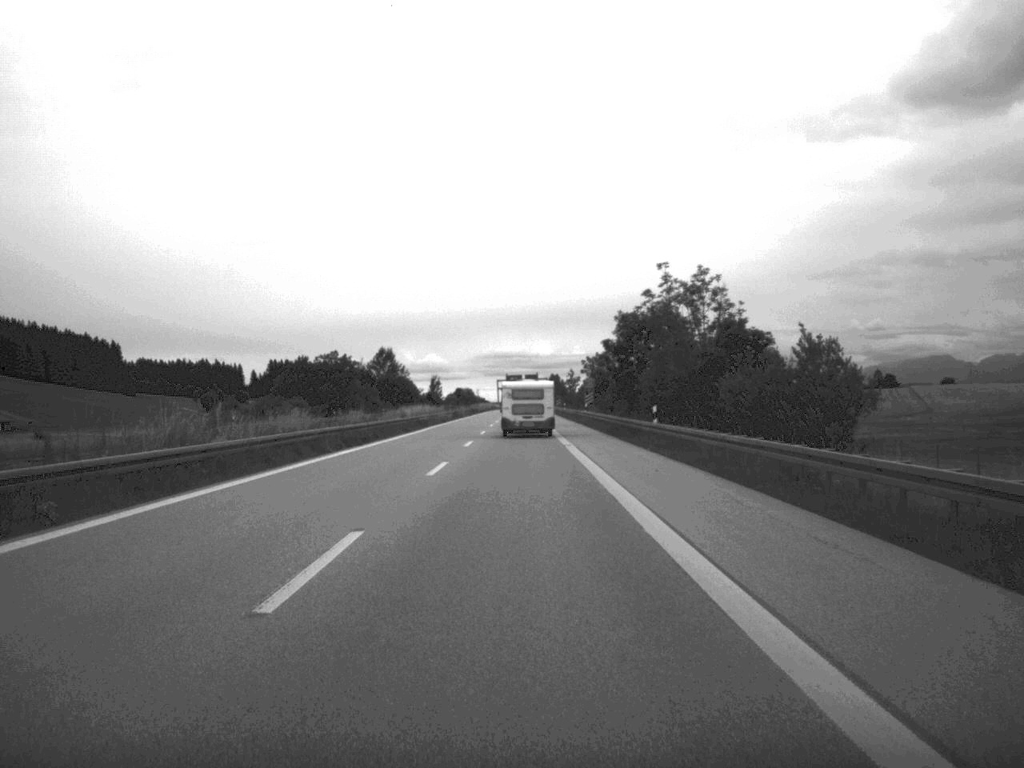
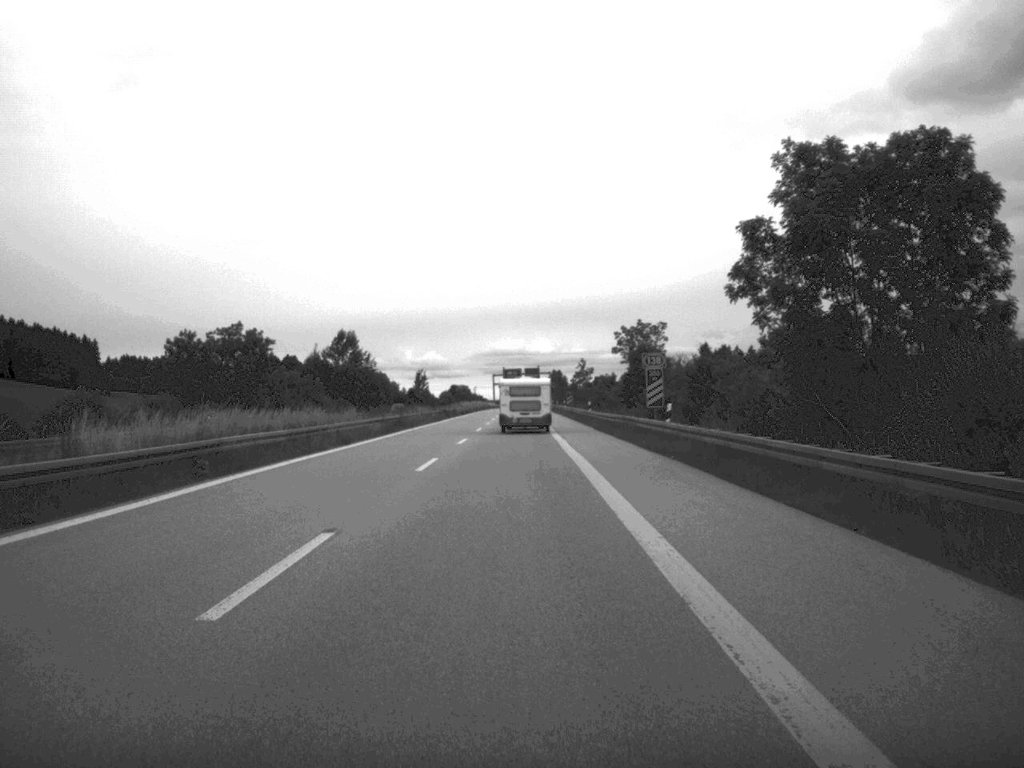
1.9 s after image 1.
(0.0, +53.2) m; 0°
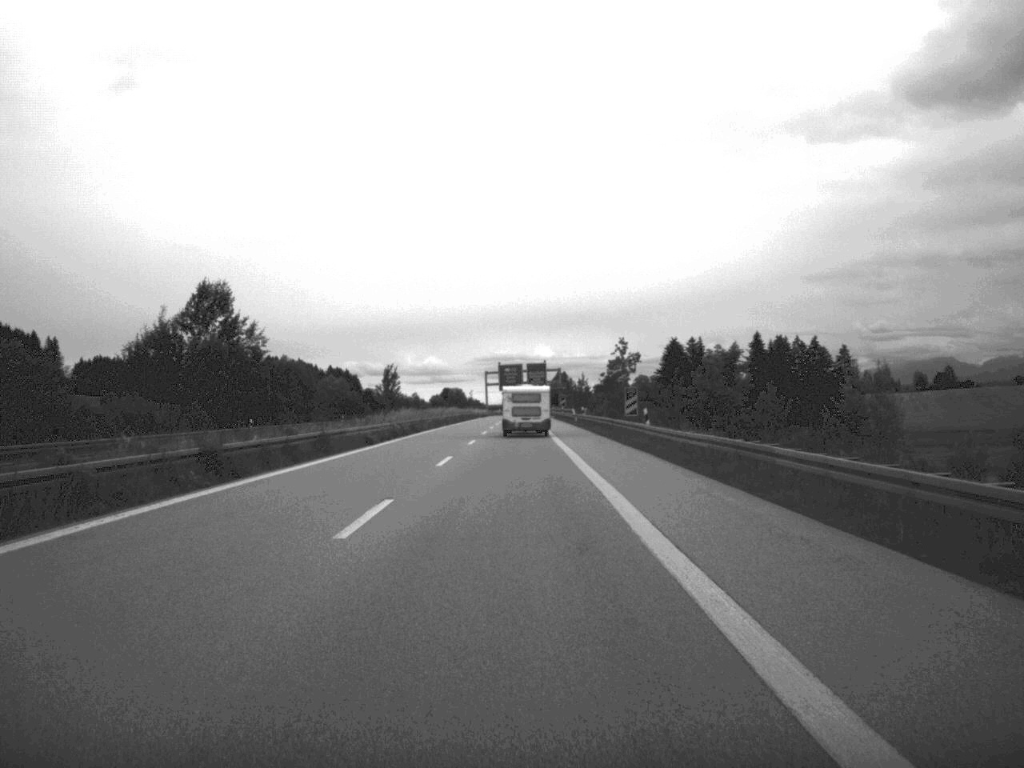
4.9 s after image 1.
(-0.5, +82.8) m; 0°
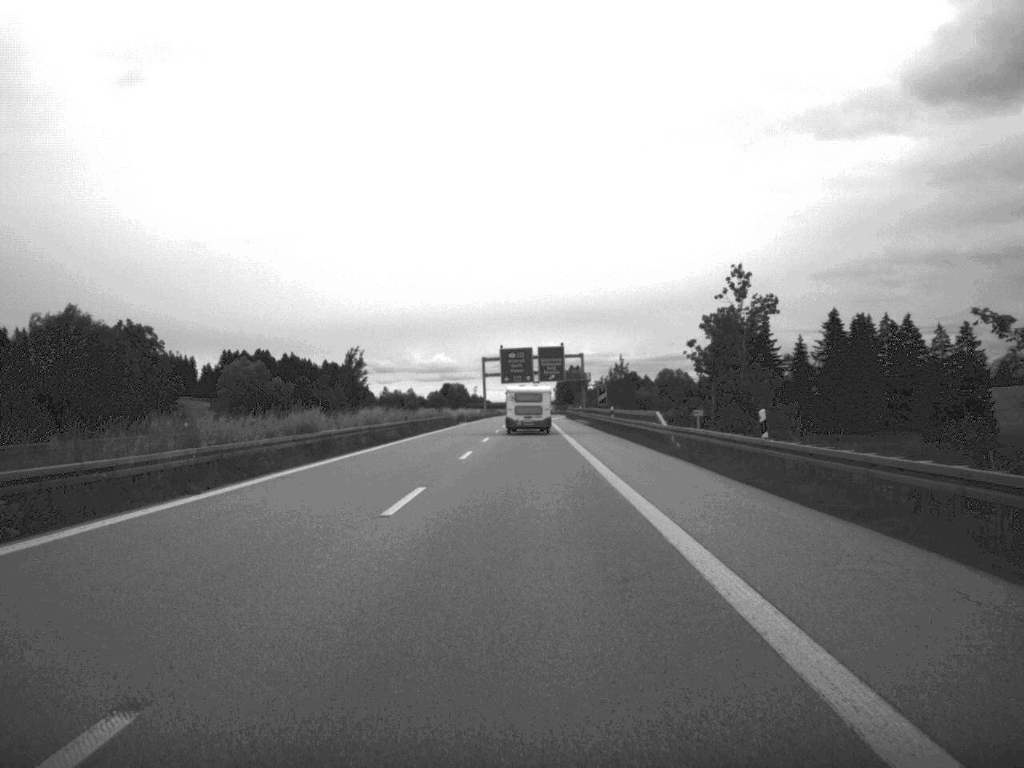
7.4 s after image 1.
(-0.4, +68.2) m; -1°
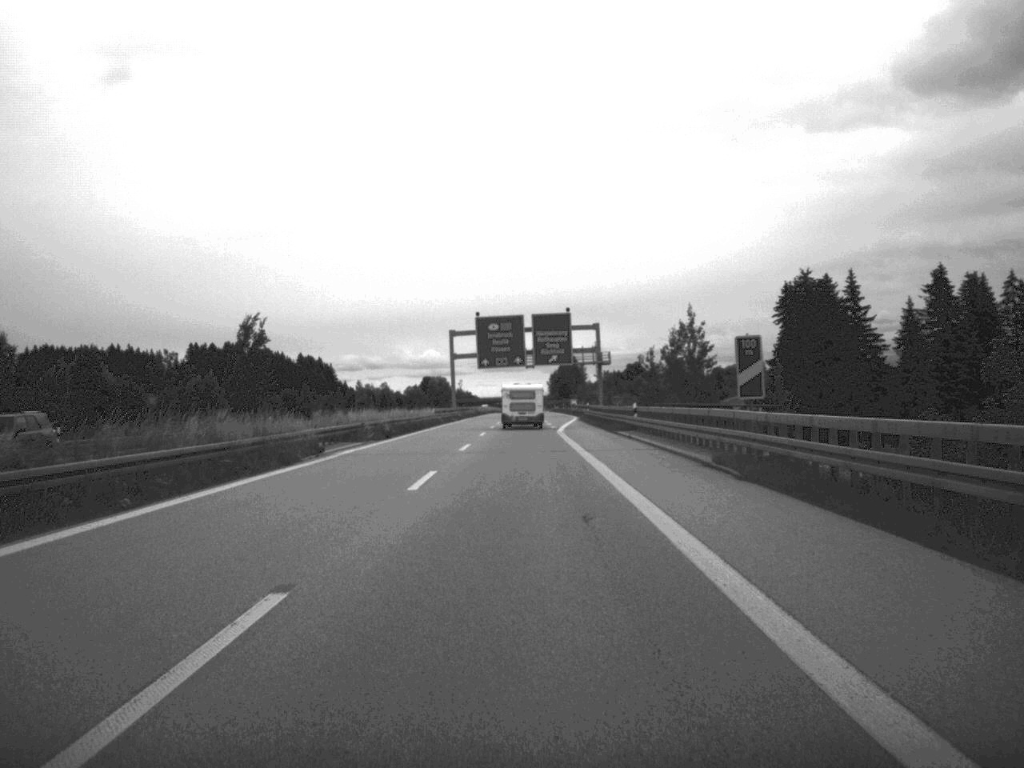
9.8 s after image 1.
(+0.1, +66.7) m; 0°
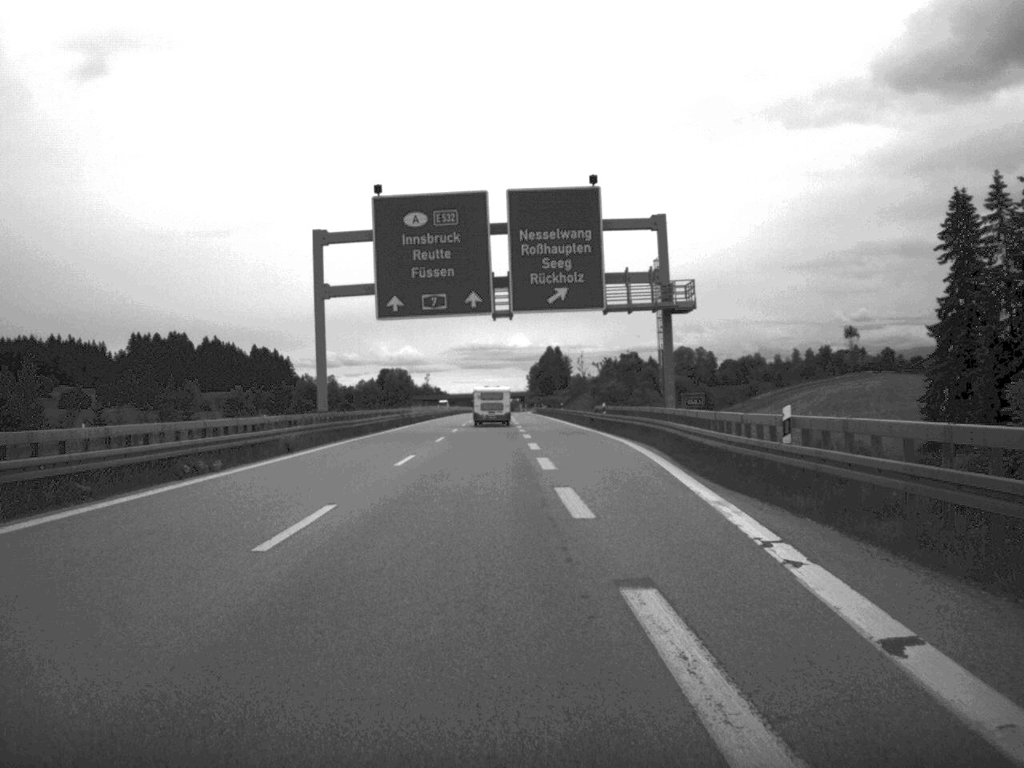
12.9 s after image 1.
(+0.4, +79.8) m; +1°
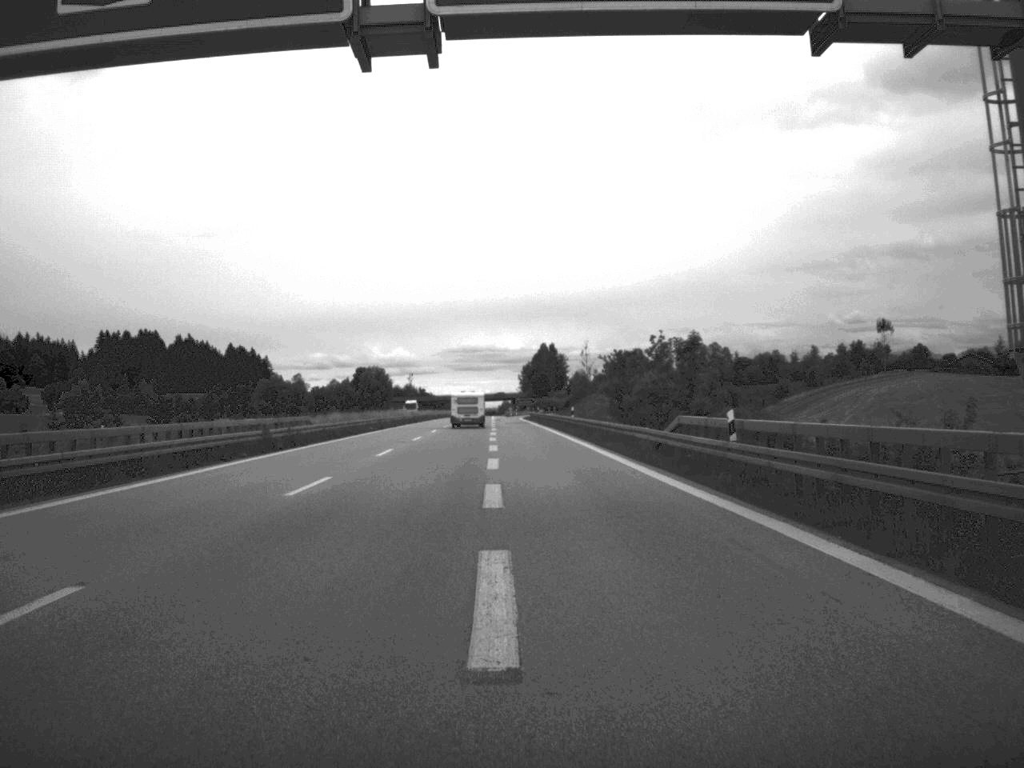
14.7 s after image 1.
(+0.2, +44.4) m; 0°
